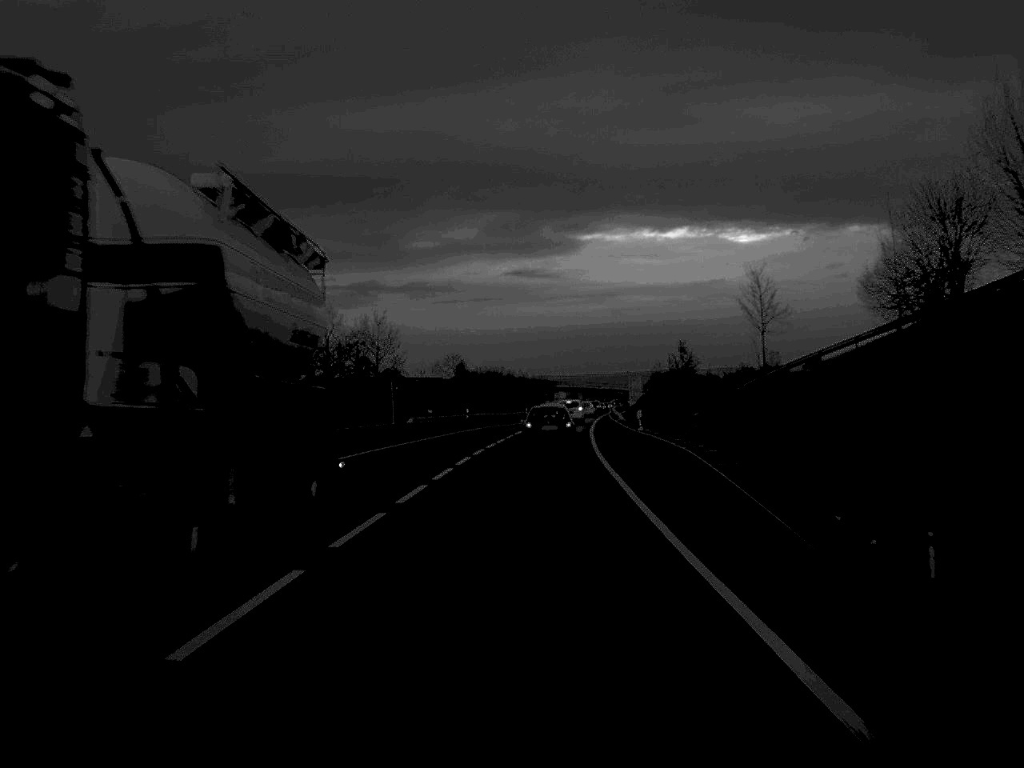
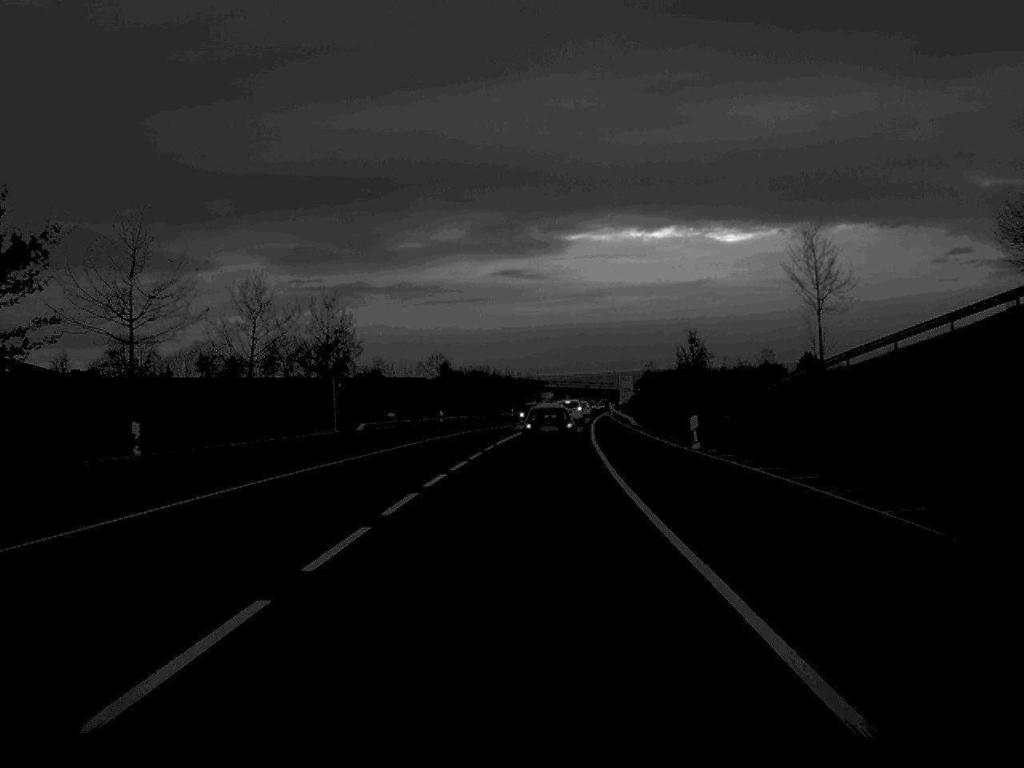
(+0.1, +13.7) m; +1°
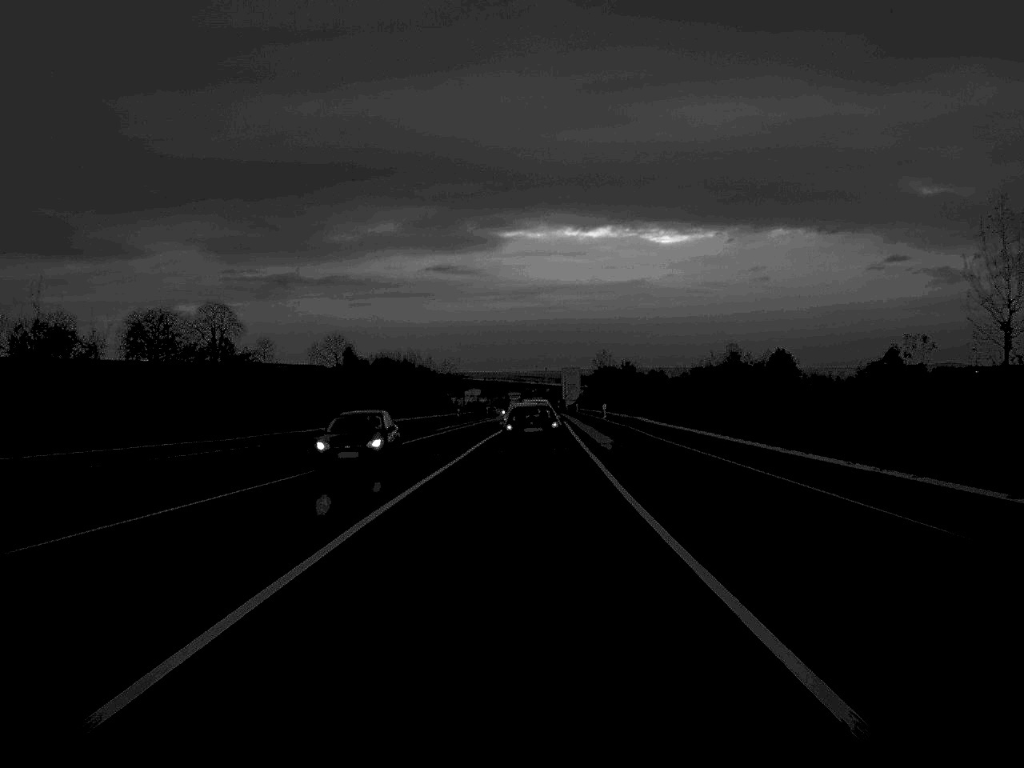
(+2.1, +70.9) m; +3°
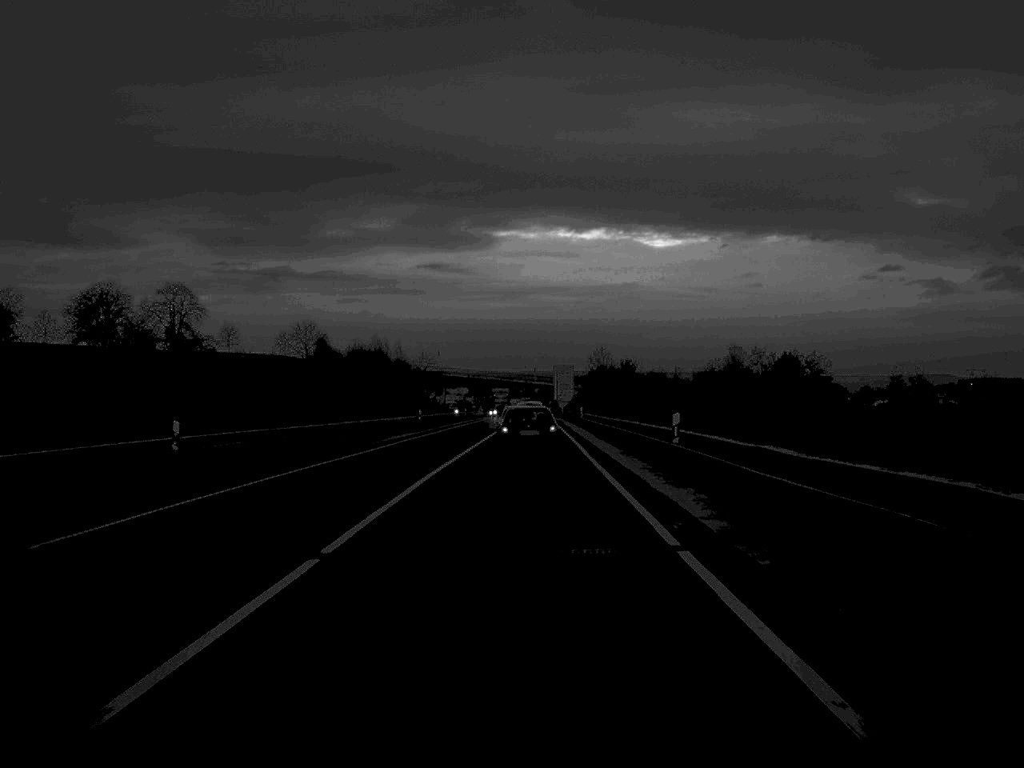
(+0.1, +26.7) m; +1°
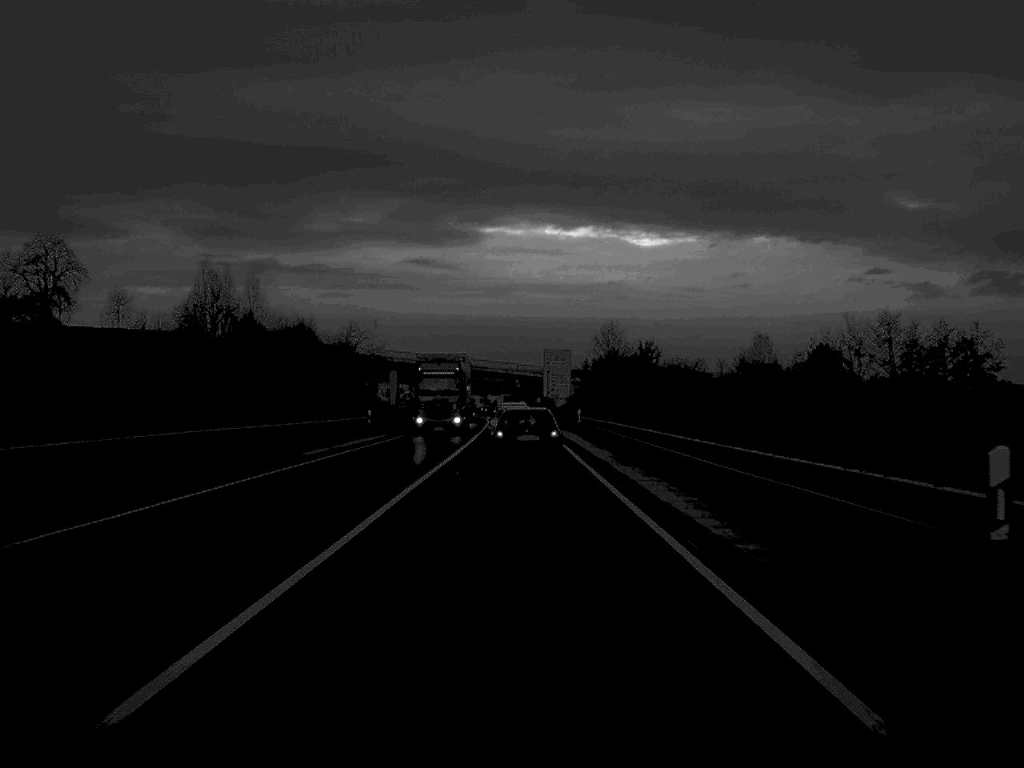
(+0.4, +66.3) m; +1°
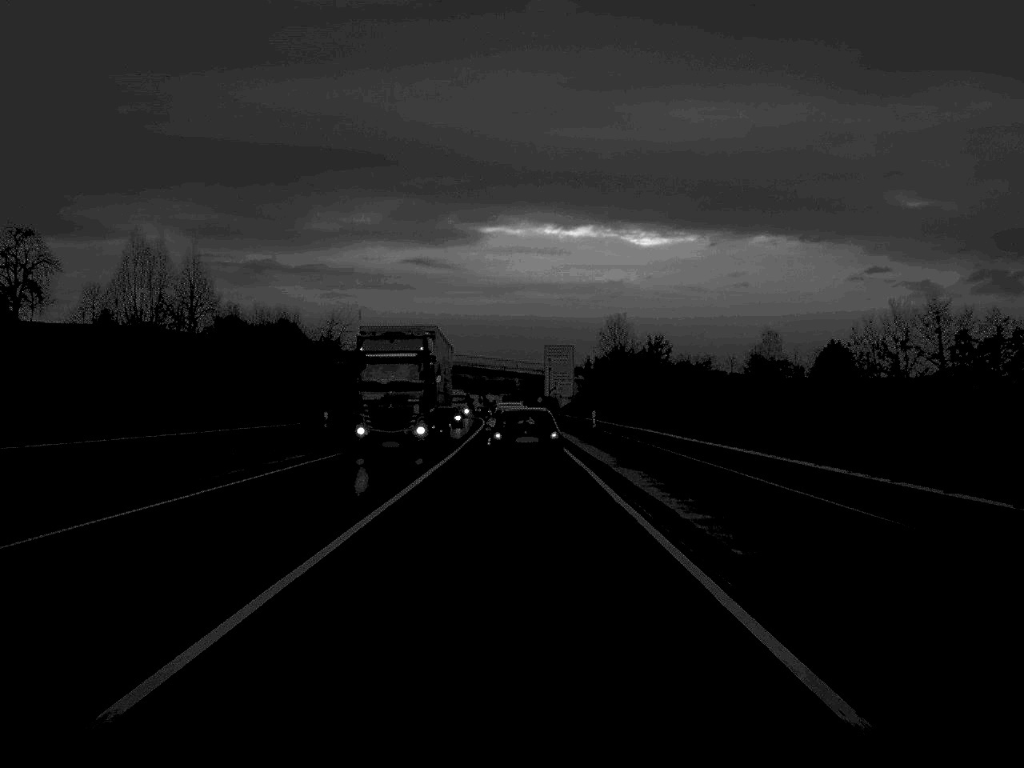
(0.0, +12.4) m; 0°
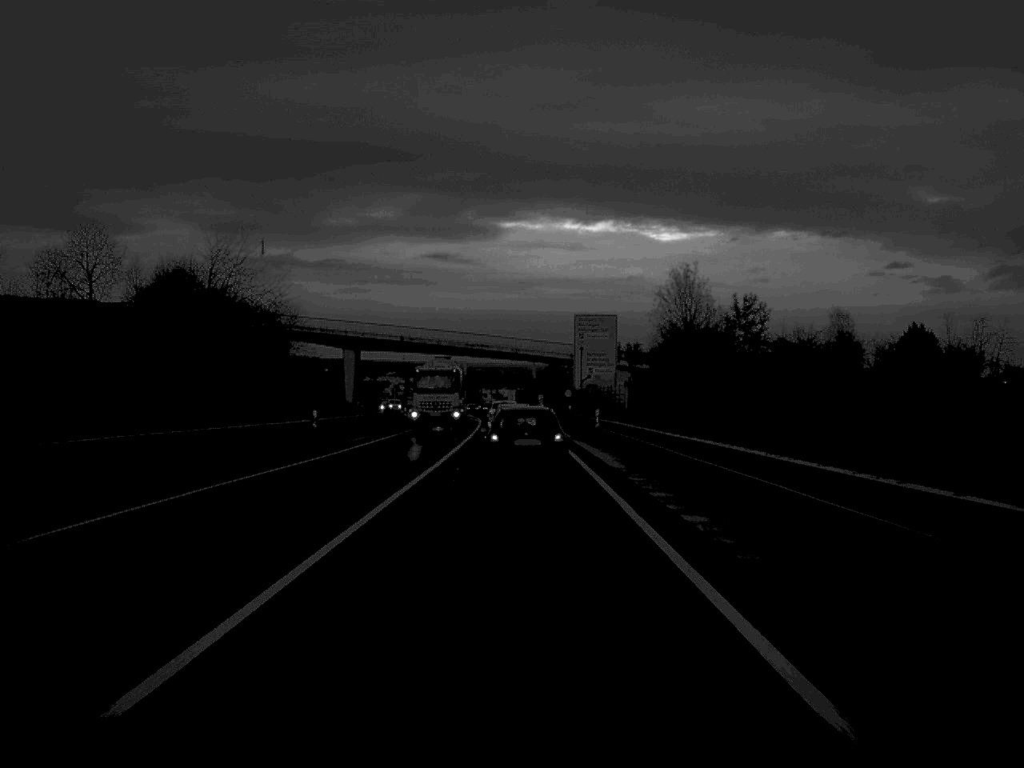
(-0.3, +52.1) m; -1°
